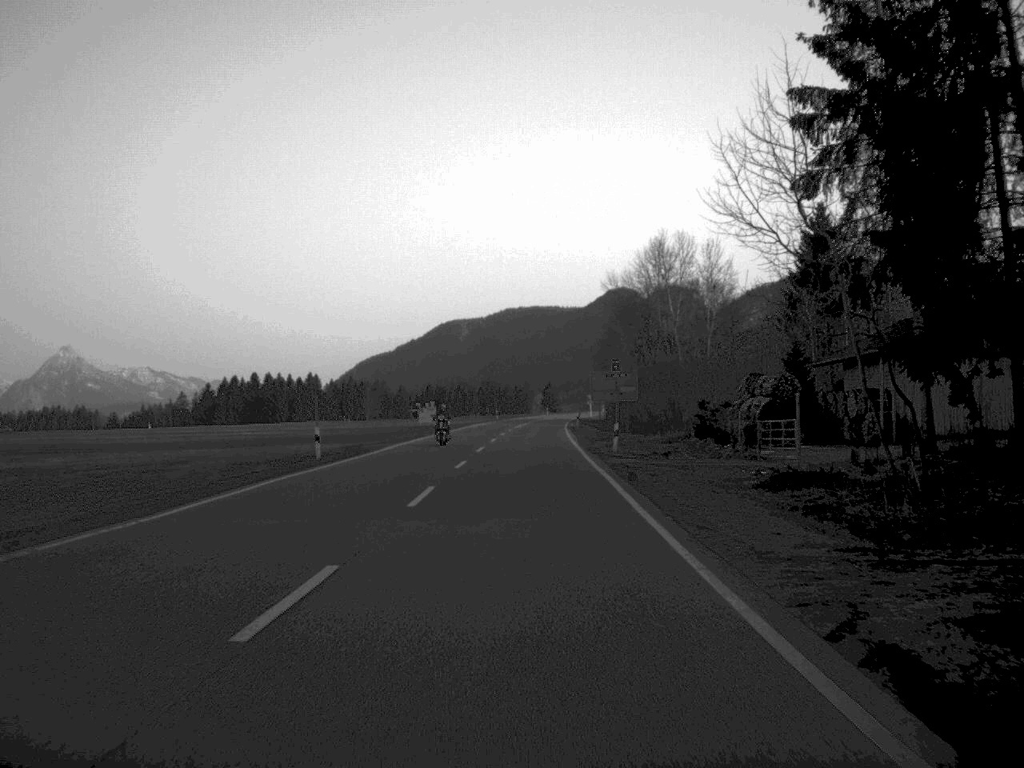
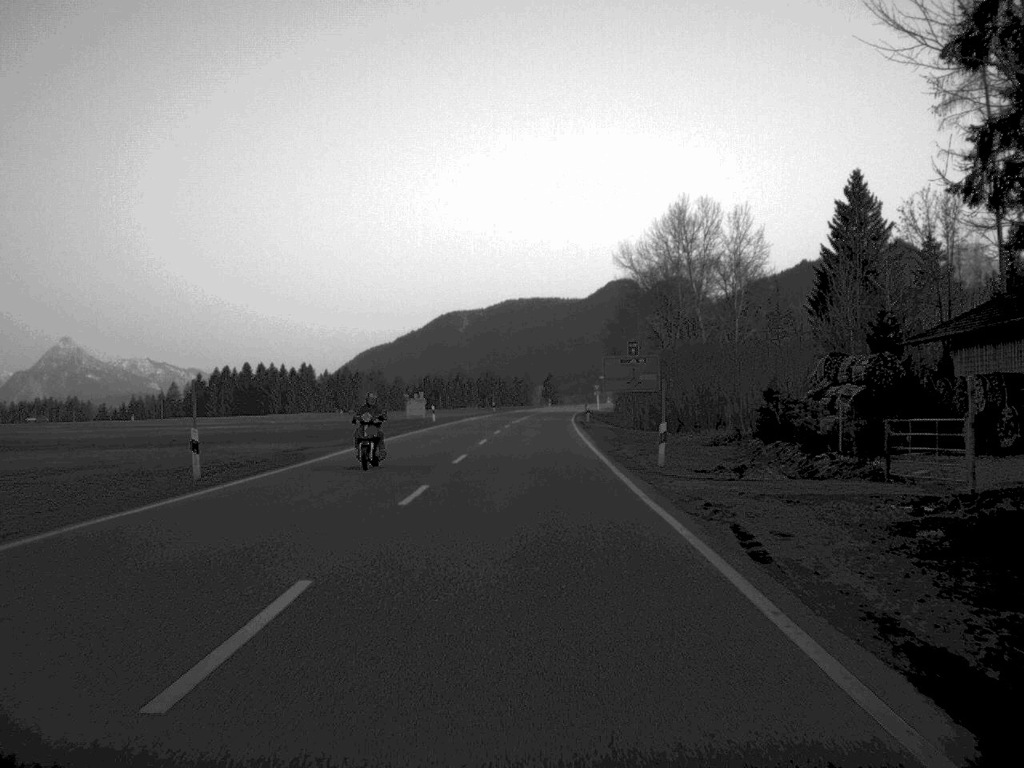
(0.0, +14.2) m; 0°
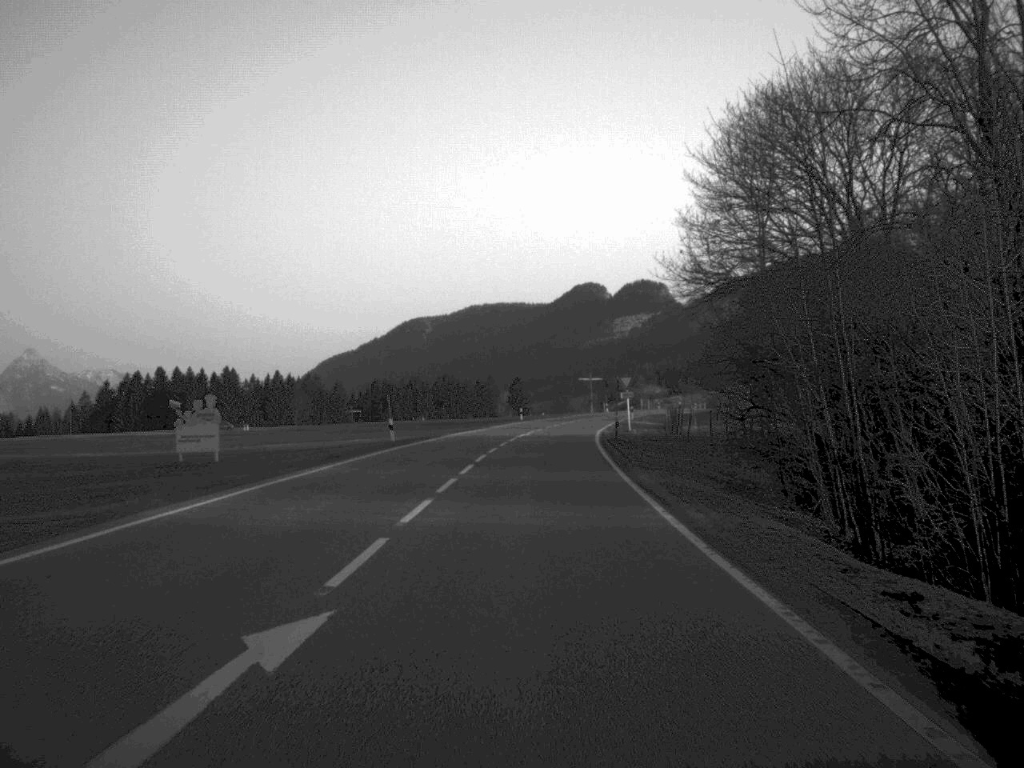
(+1.0, +72.2) m; +2°
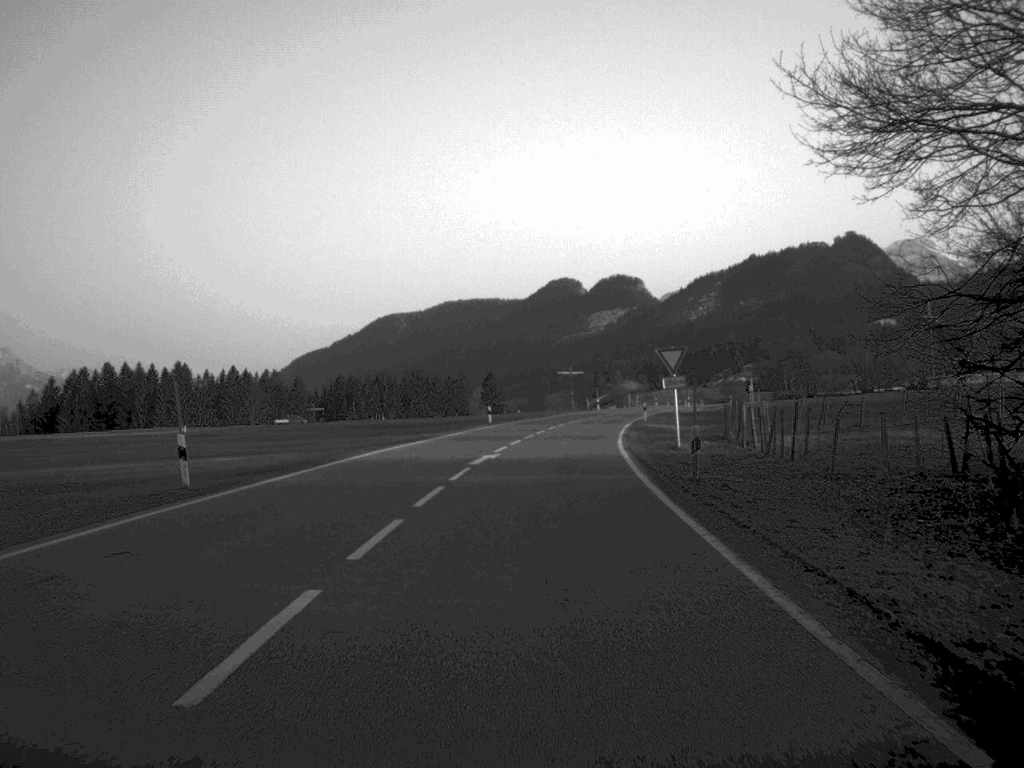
(+0.2, +28.2) m; +1°
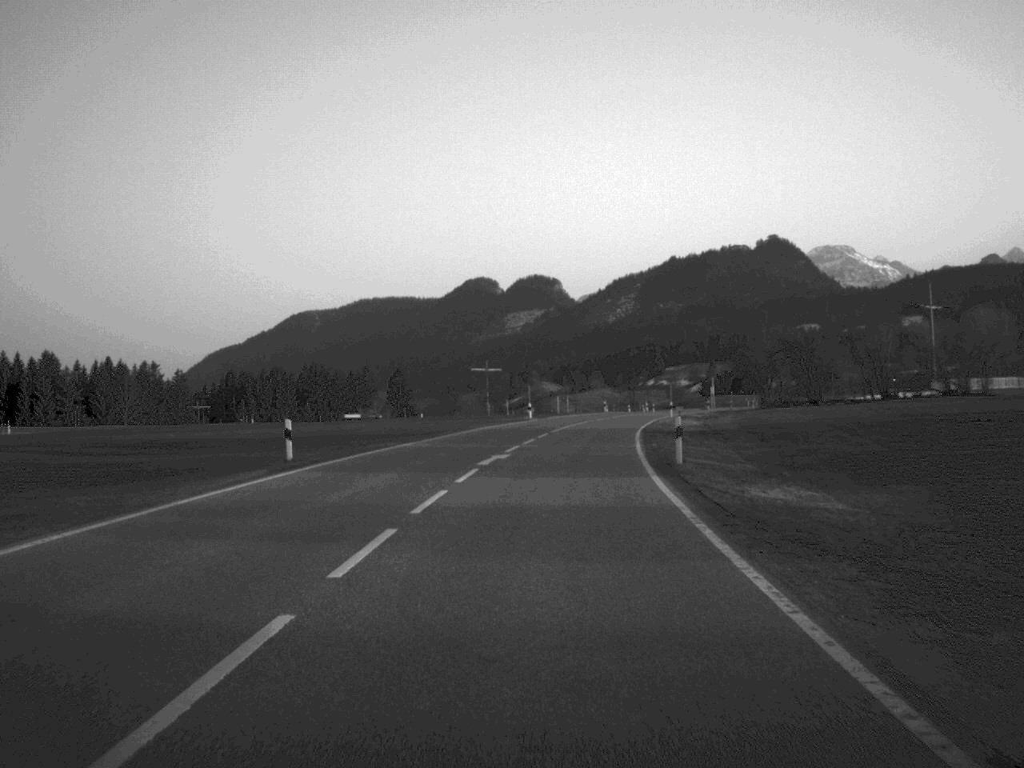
(+1.3, +42.6) m; +4°
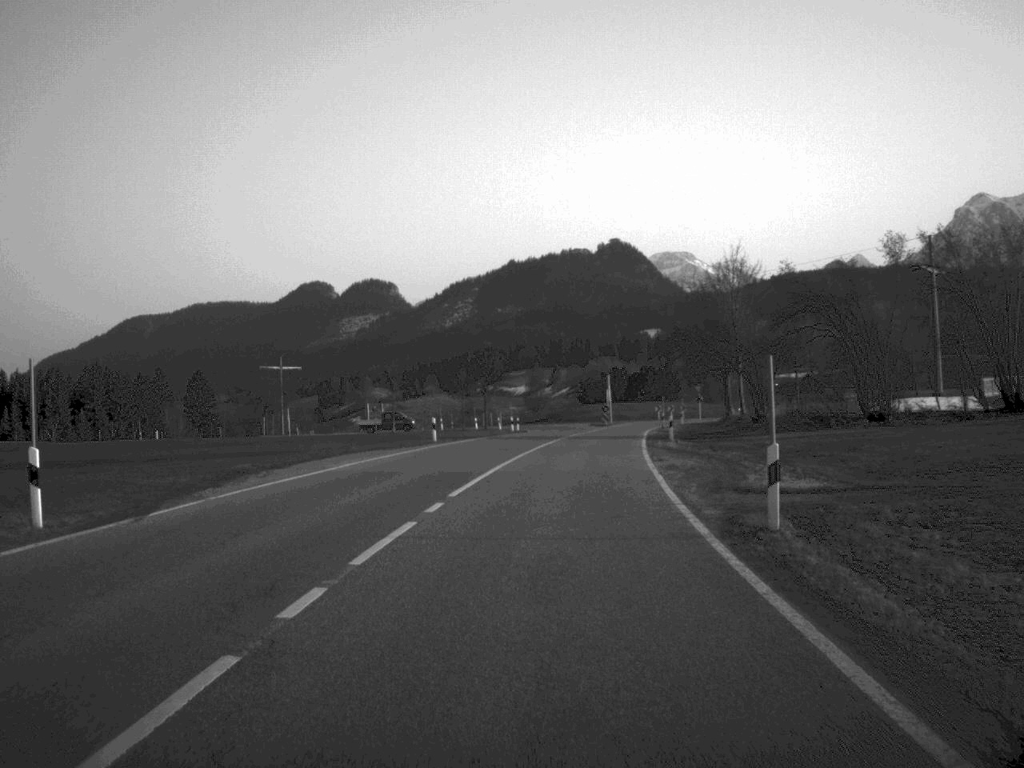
(+4.1, +62.5) m; +7°
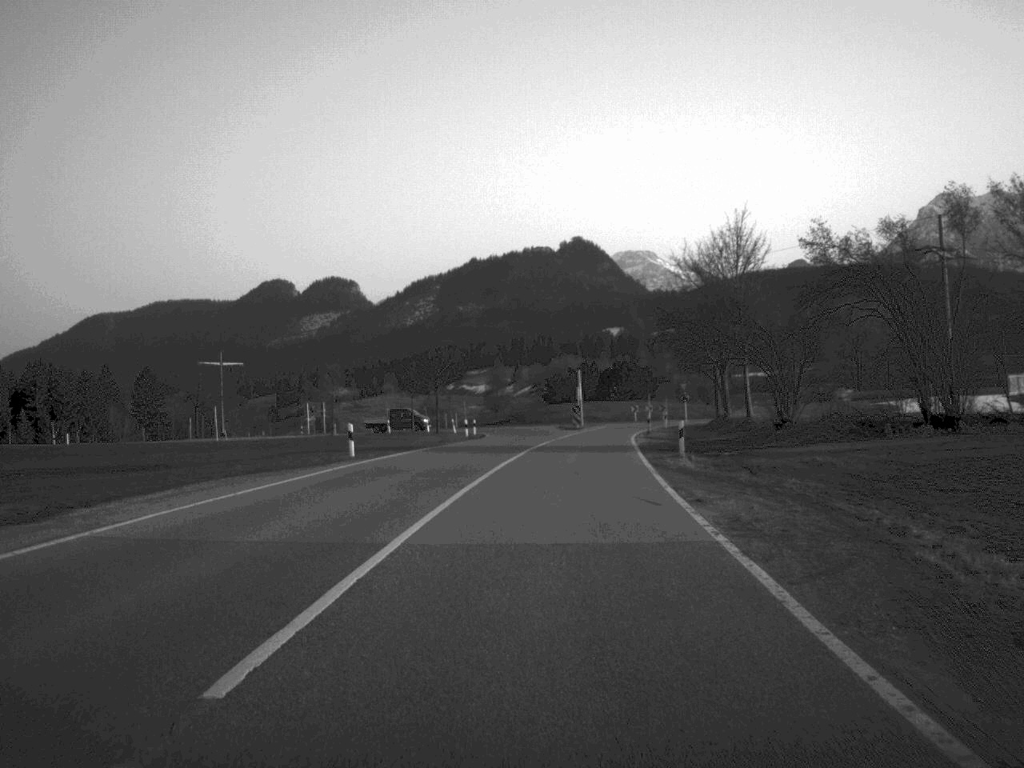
(+0.2, +13.8) m; +2°
